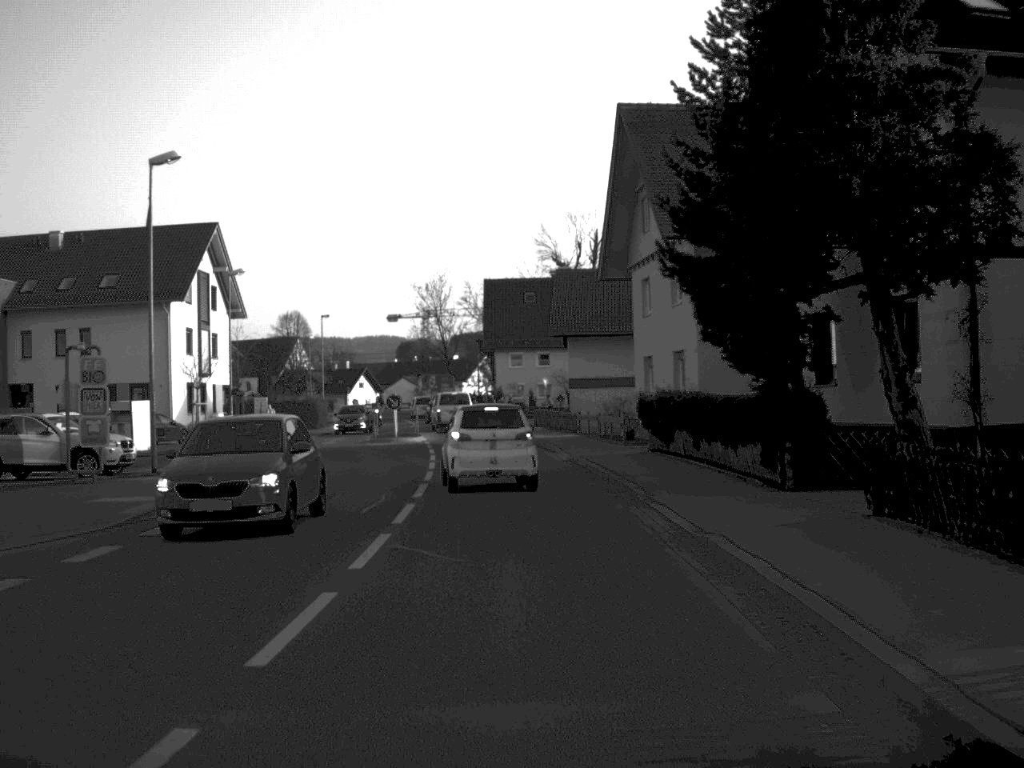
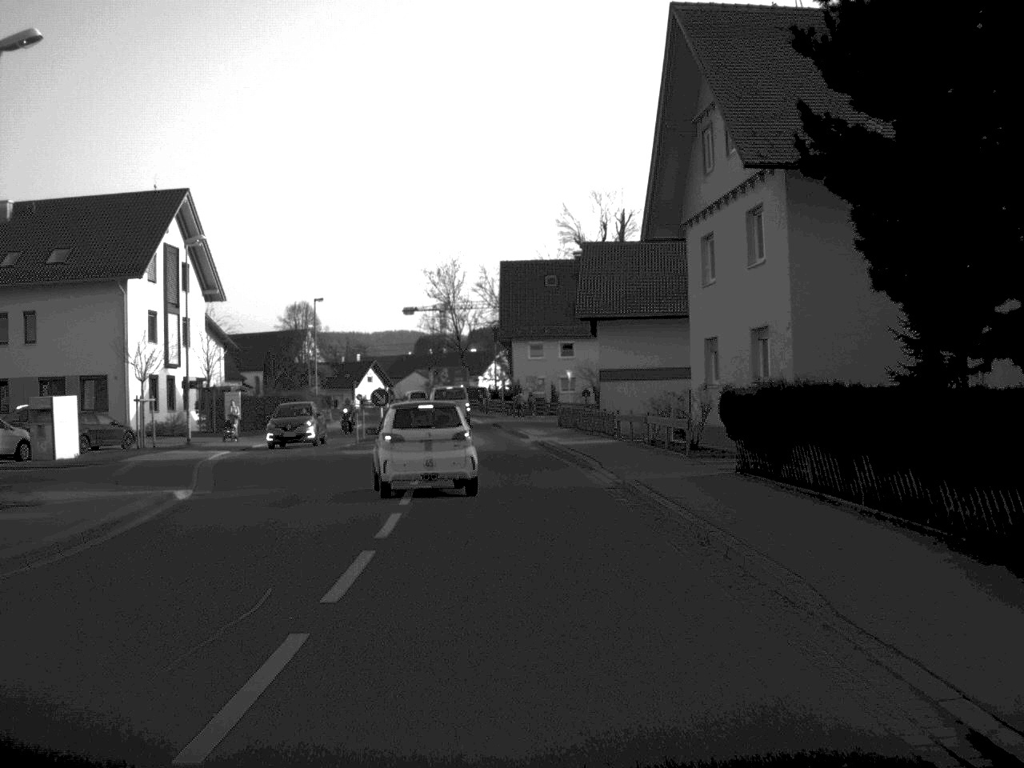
(-0.1, +10.9) m; -1°
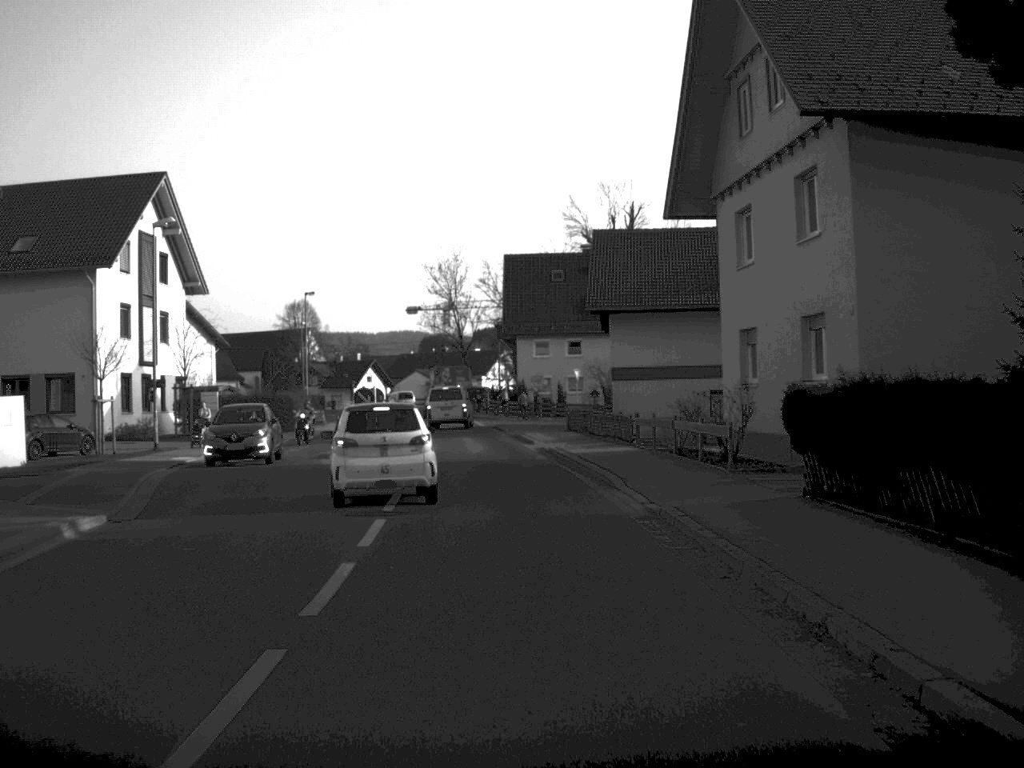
(0.0, +5.0) m; 0°
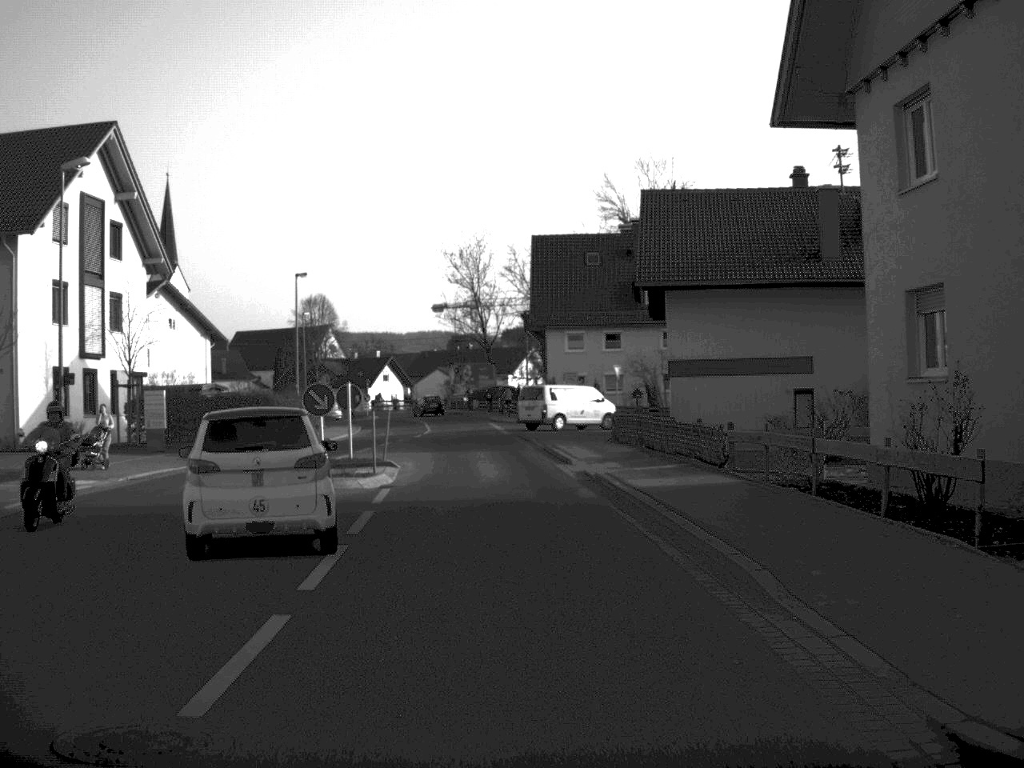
(-0.1, +11.4) m; -1°
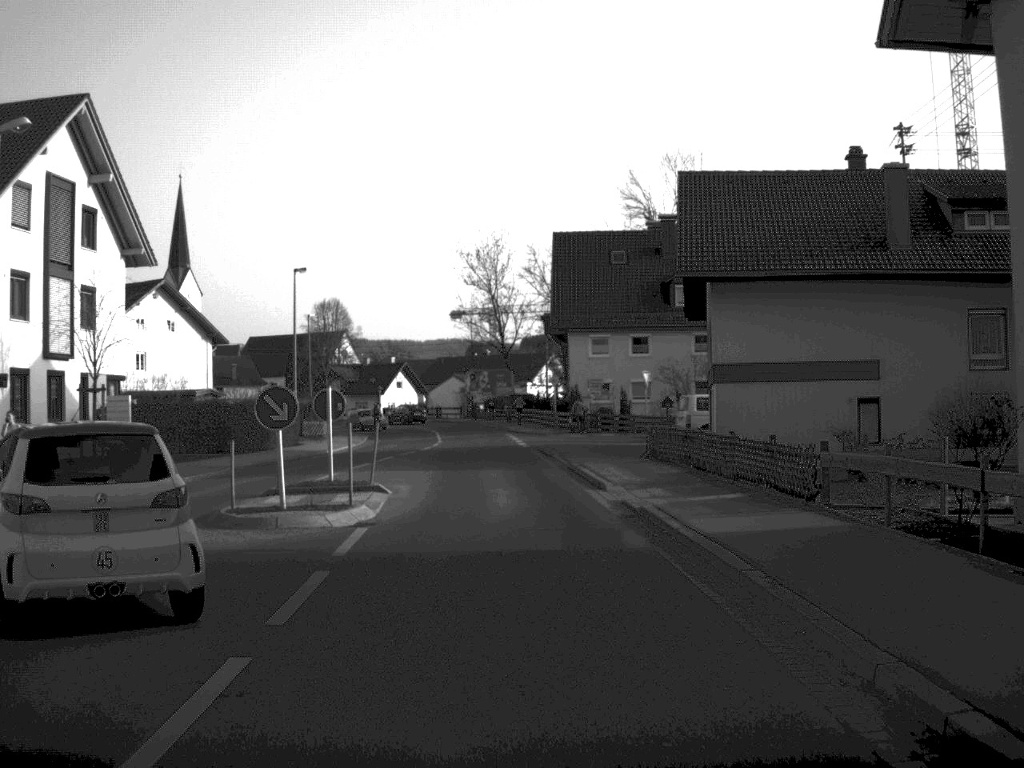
(0.0, +5.6) m; -1°
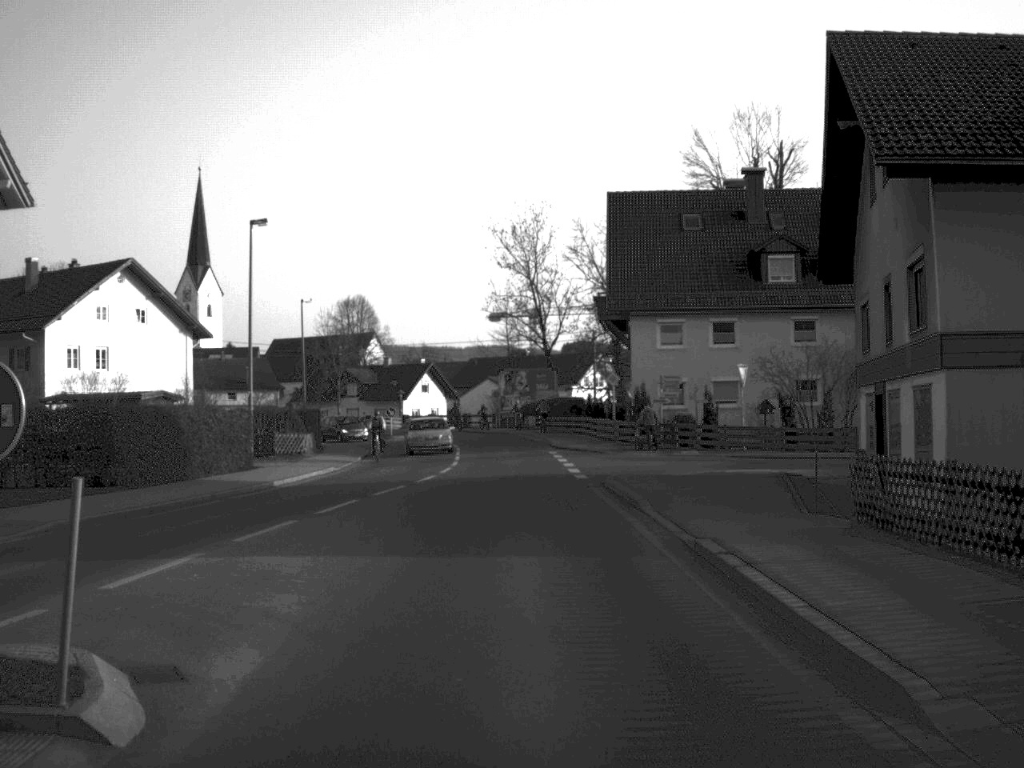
(-0.3, +16.7) m; -2°
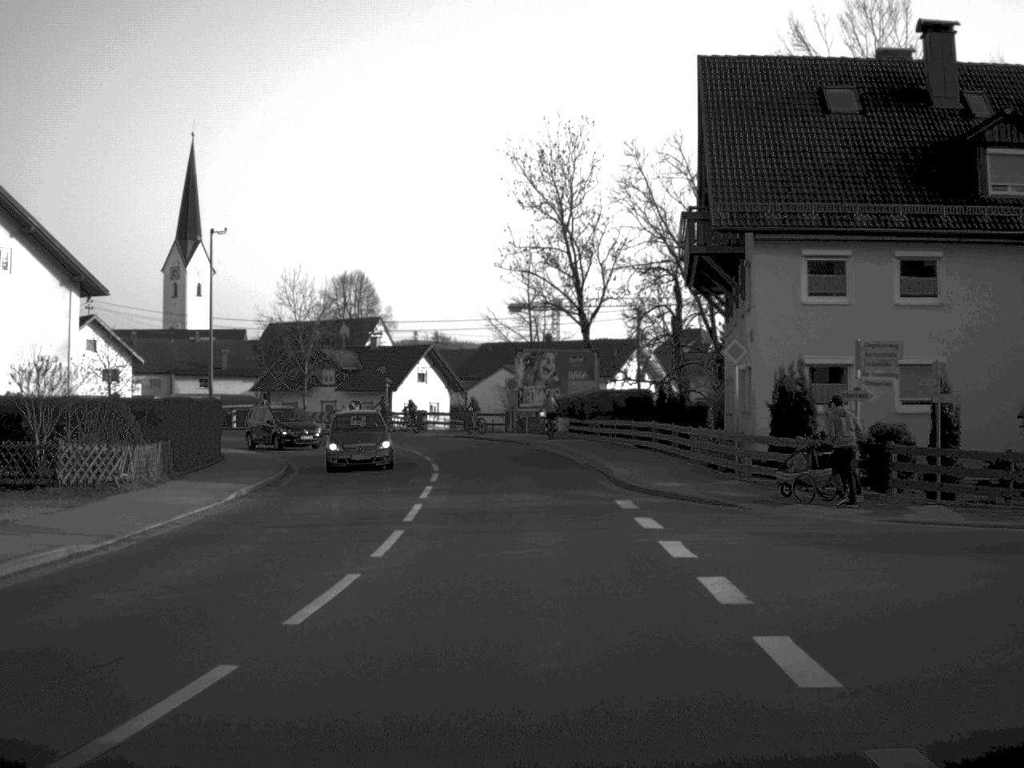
(-0.3, +24.4) m; -1°
